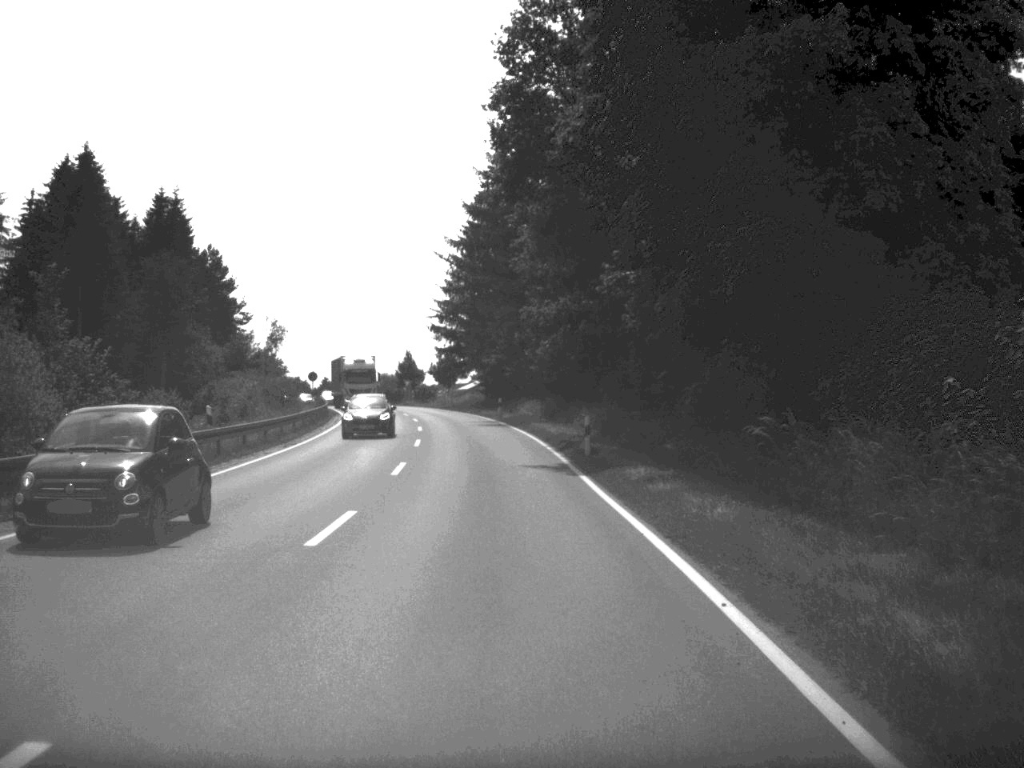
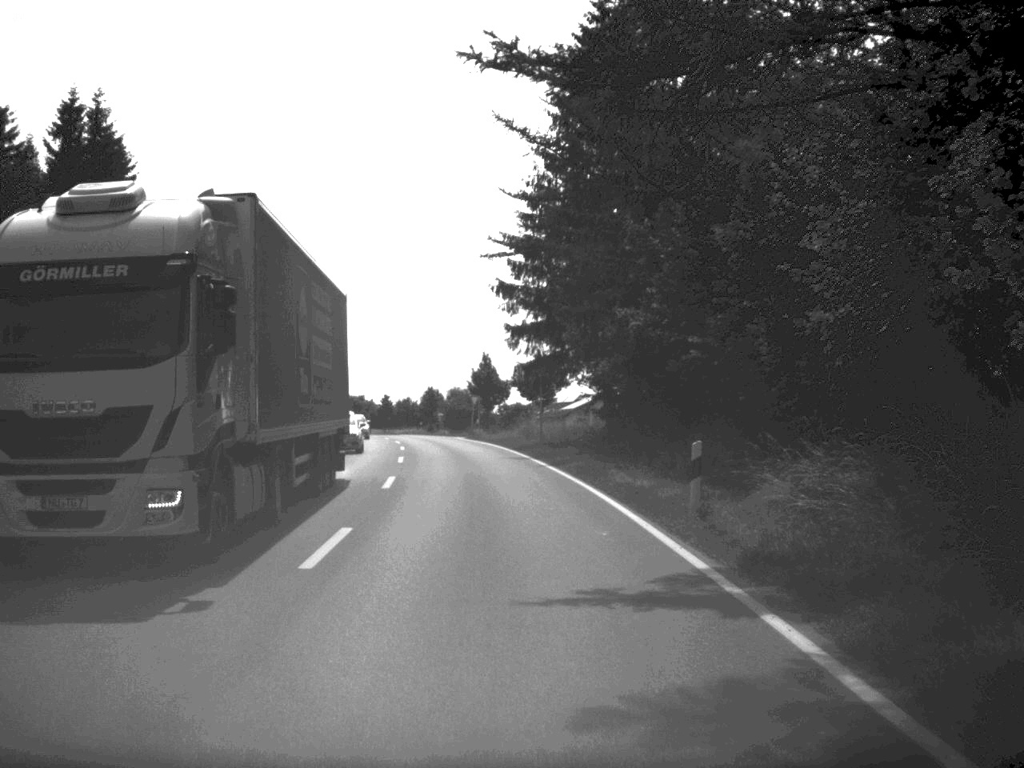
(-2.0, +48.8) m; -5°
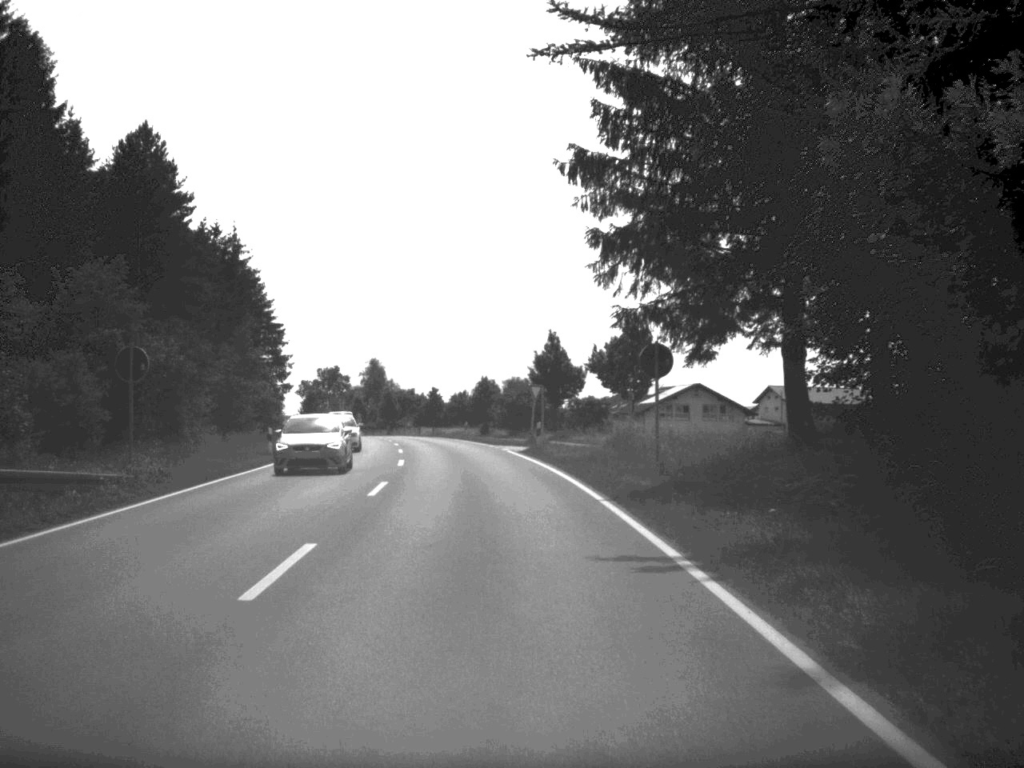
(-0.7, +25.5) m; -3°
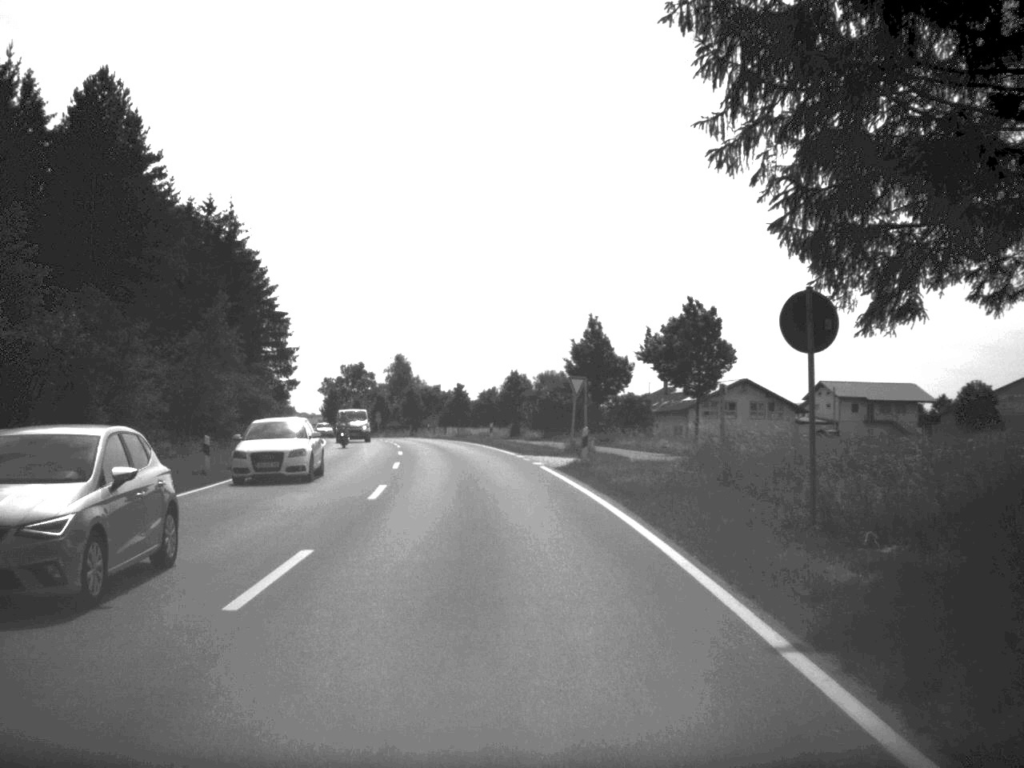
(-0.2, +12.4) m; -1°
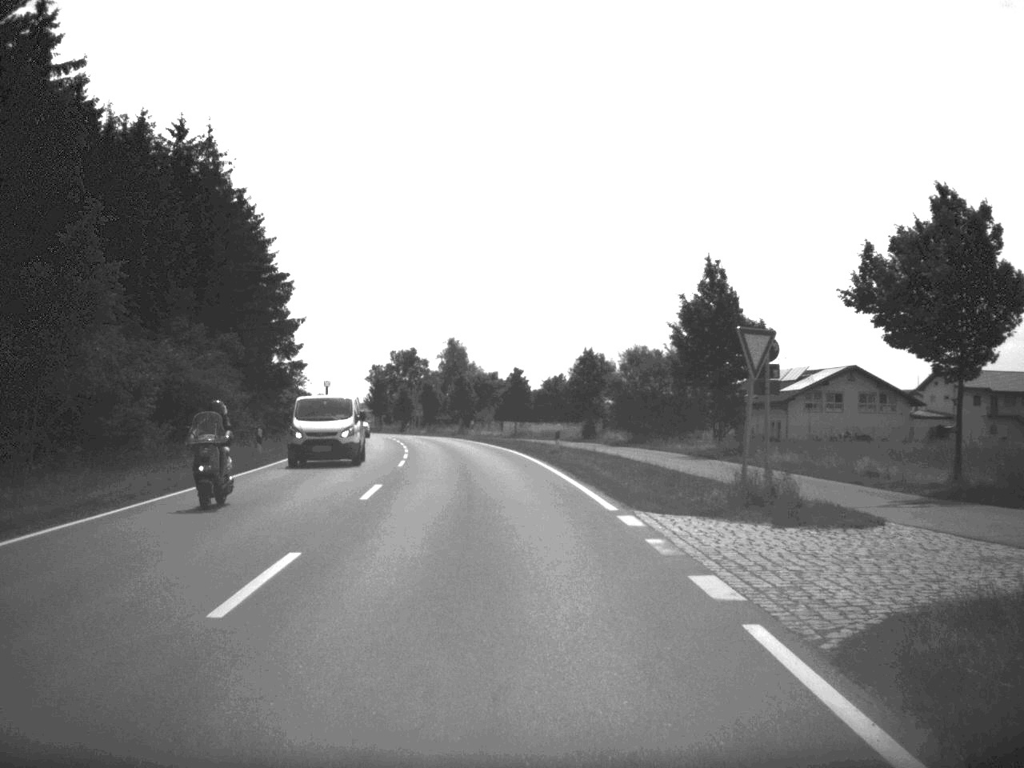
(-0.6, +24.1) m; -3°
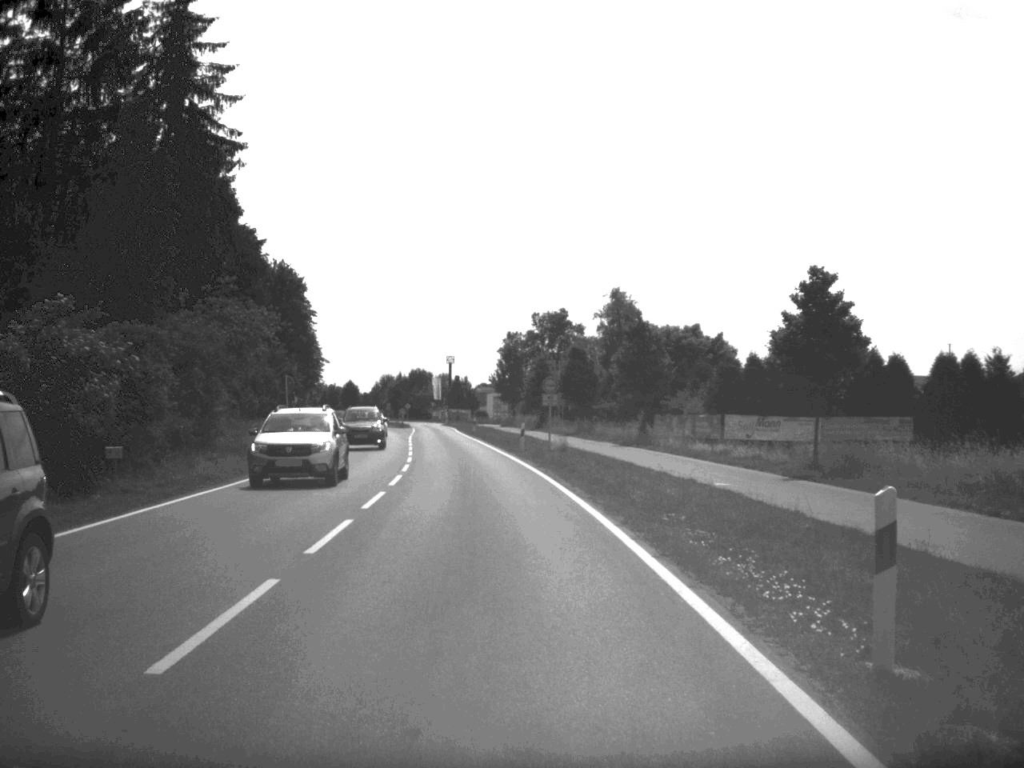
(-3.9, +61.8) m; -7°
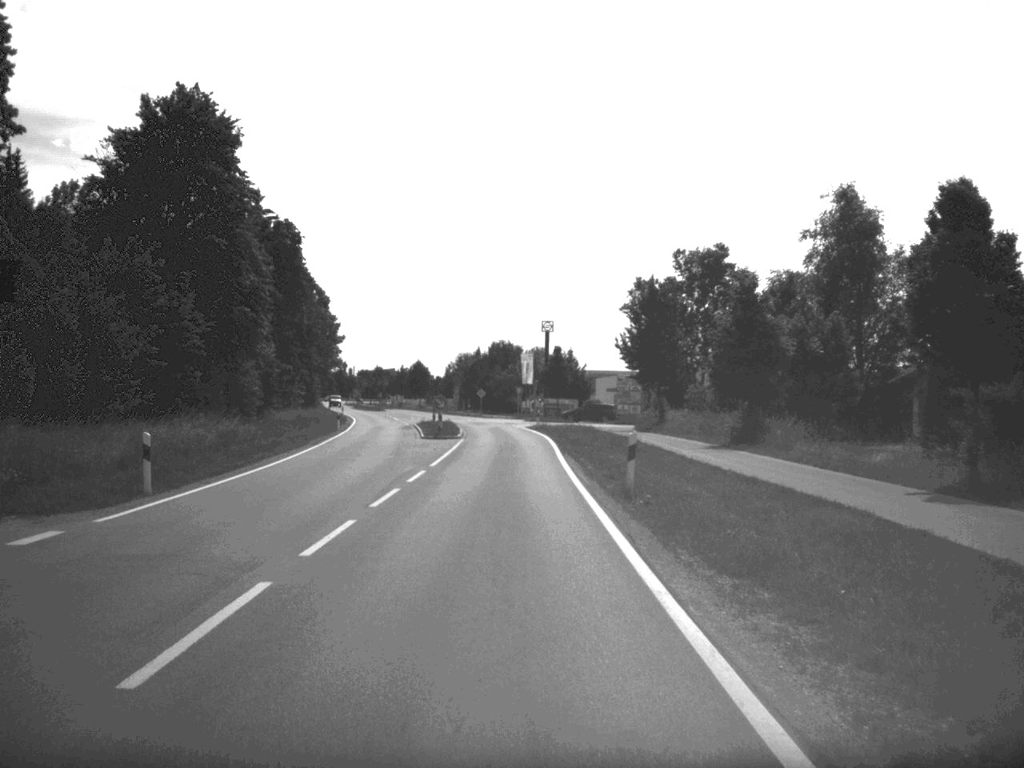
(-3.2, +59.4) m; -4°
